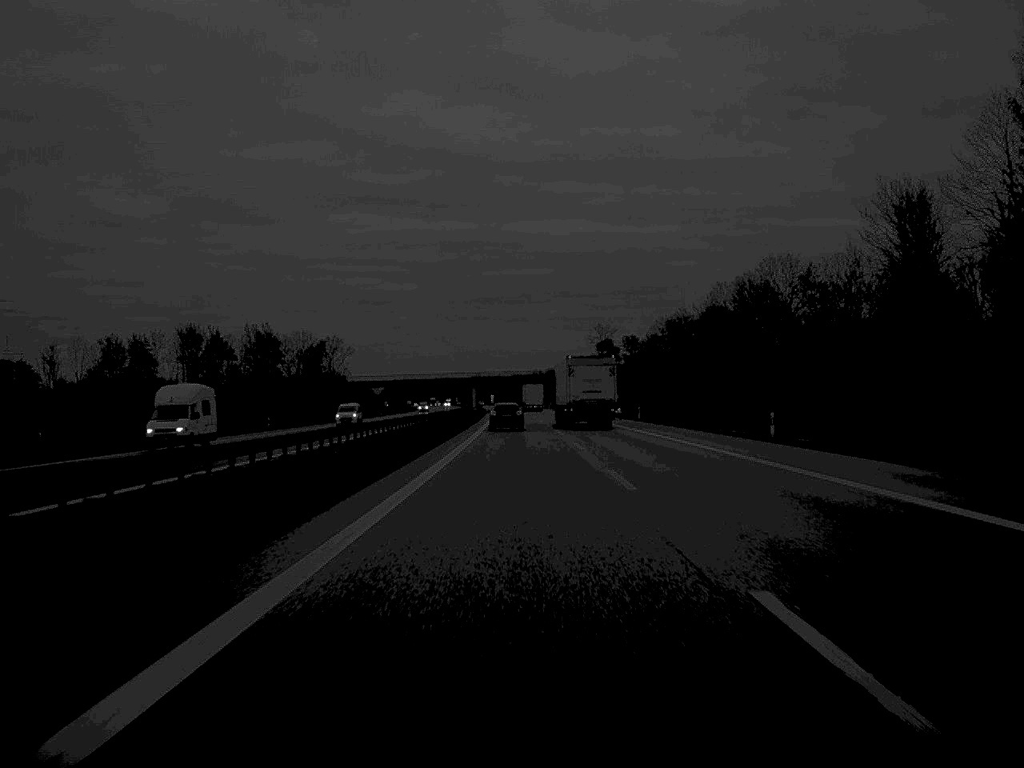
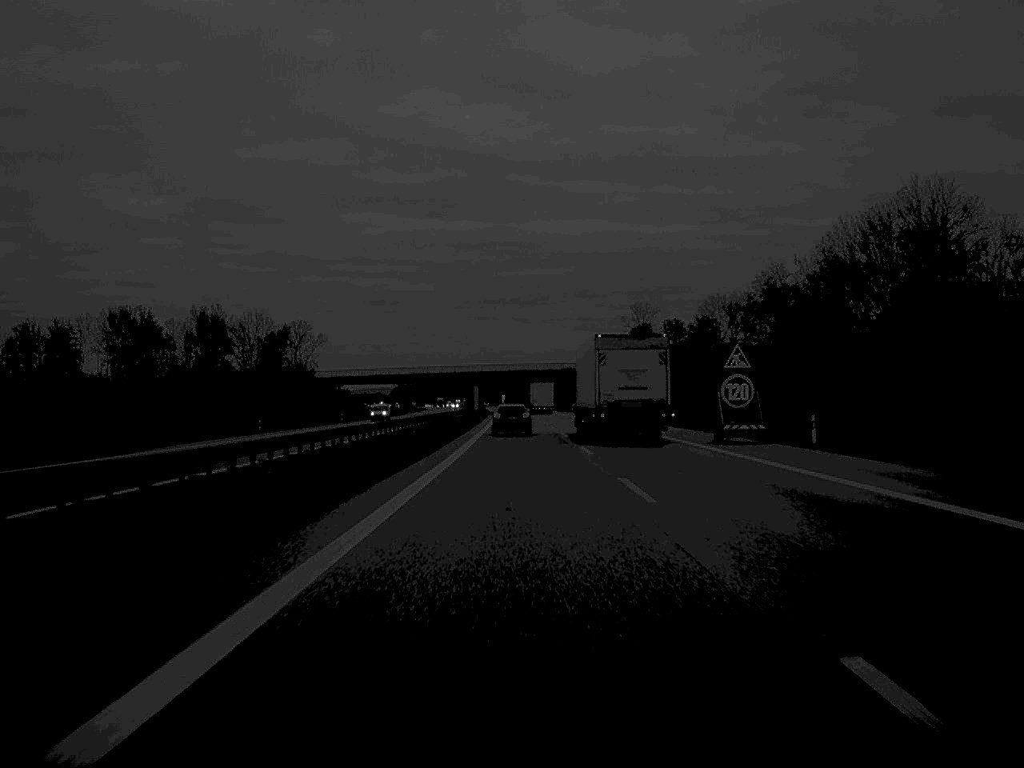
(-0.3, +56.3) m; -1°
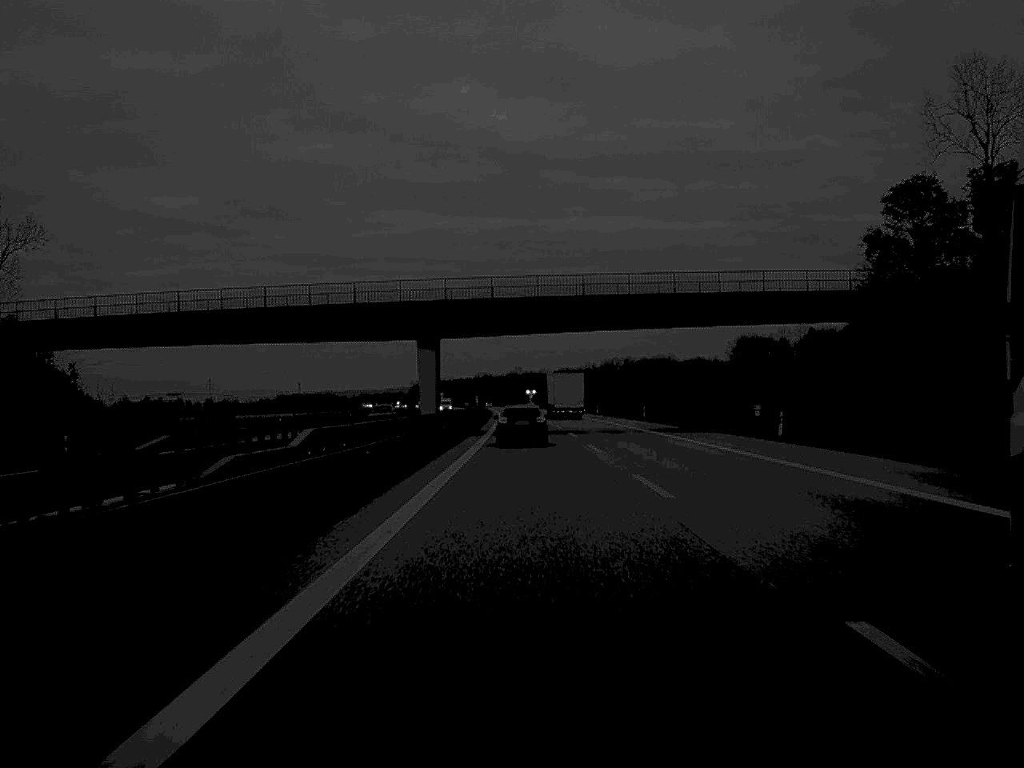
(-1.9, +141.3) m; -1°
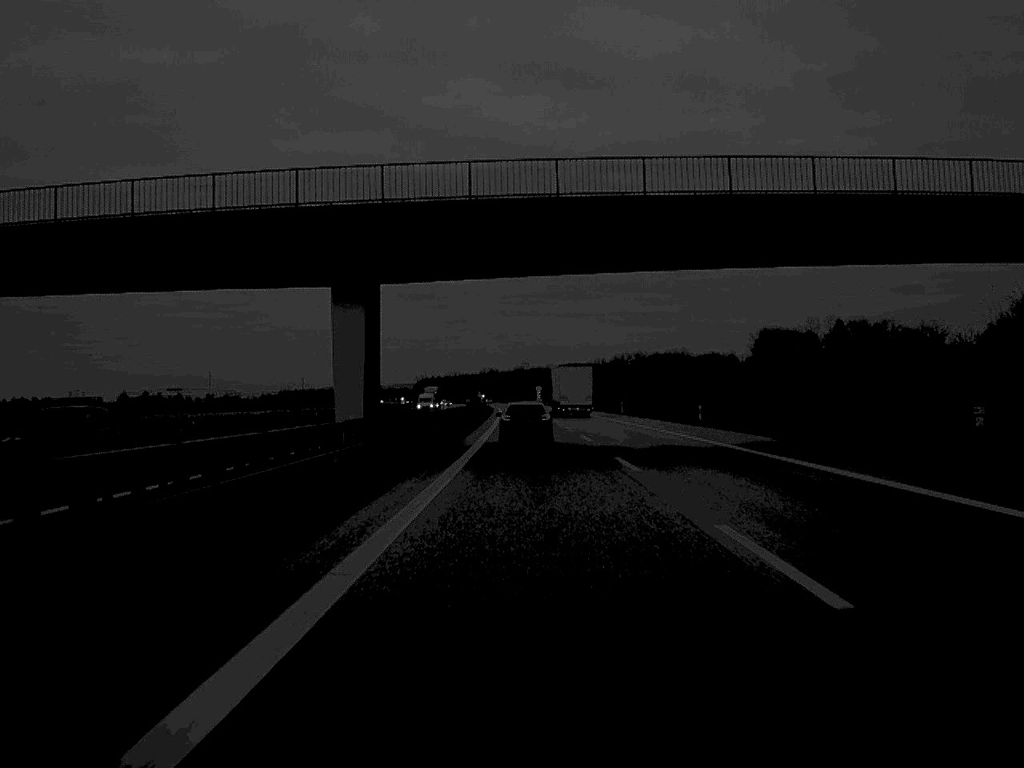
(-0.1, +28.5) m; 0°
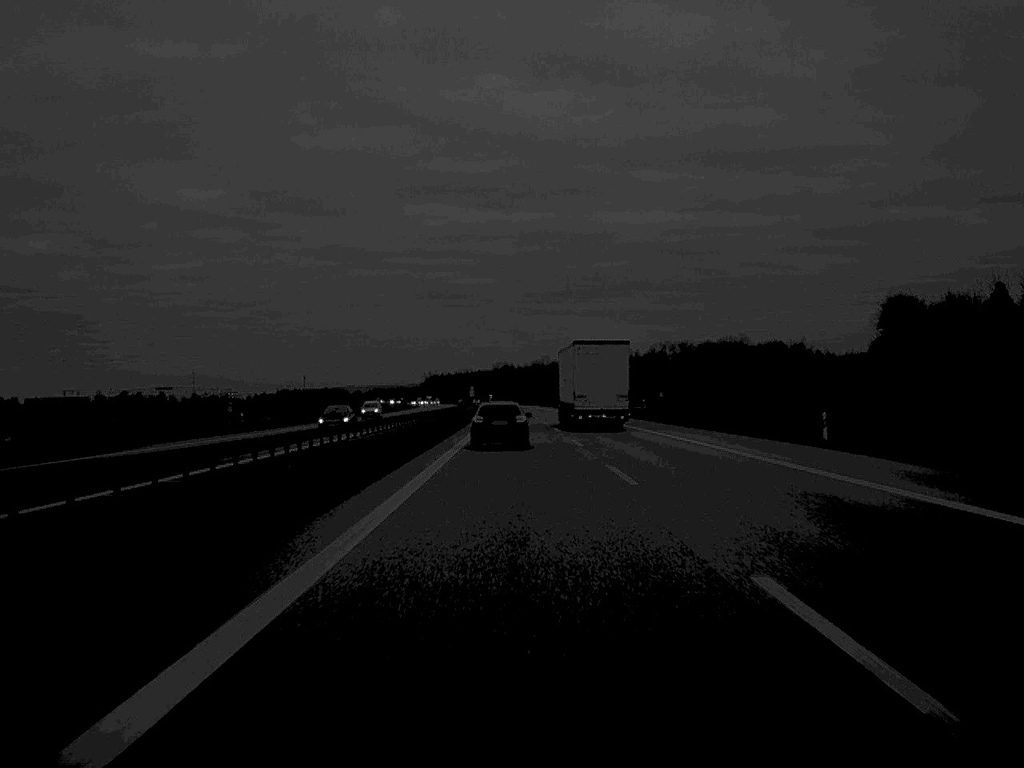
(-0.8, +128.9) m; -1°
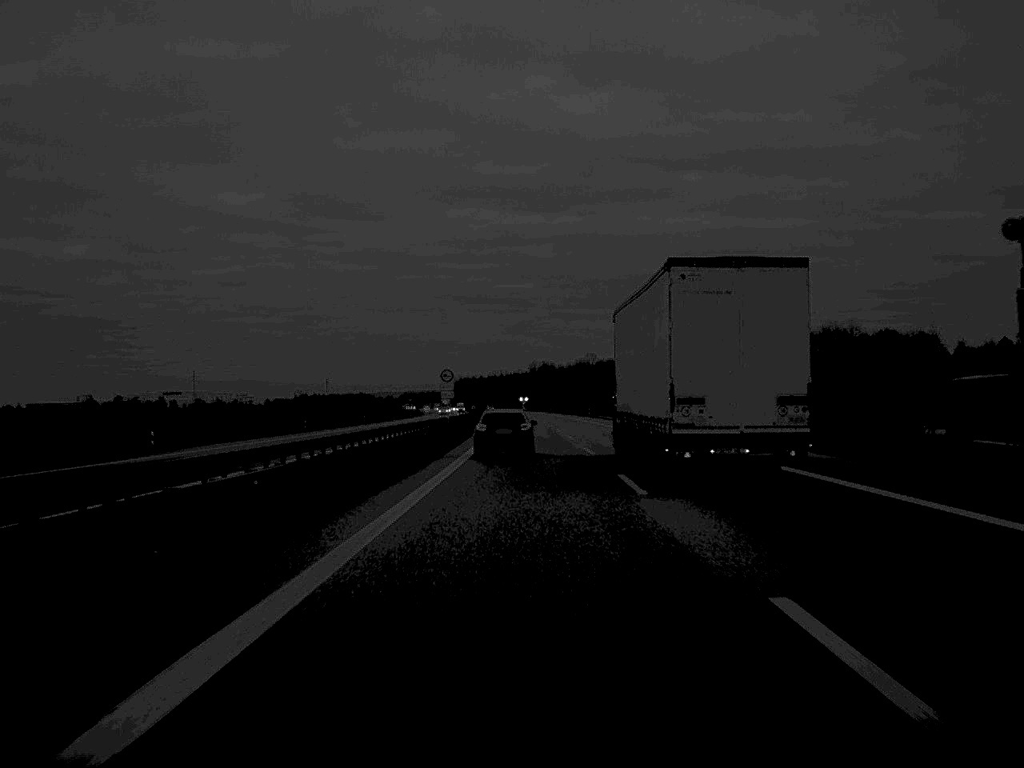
(-1.9, +125.7) m; -2°
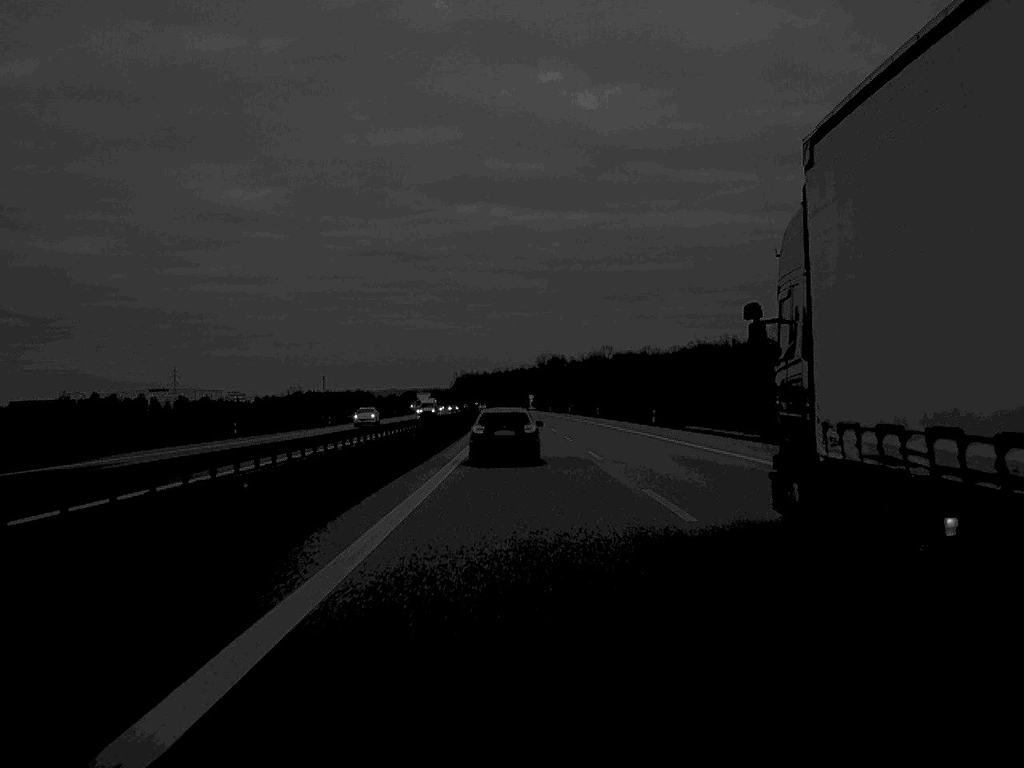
(-0.2, +76.8) m; 0°
